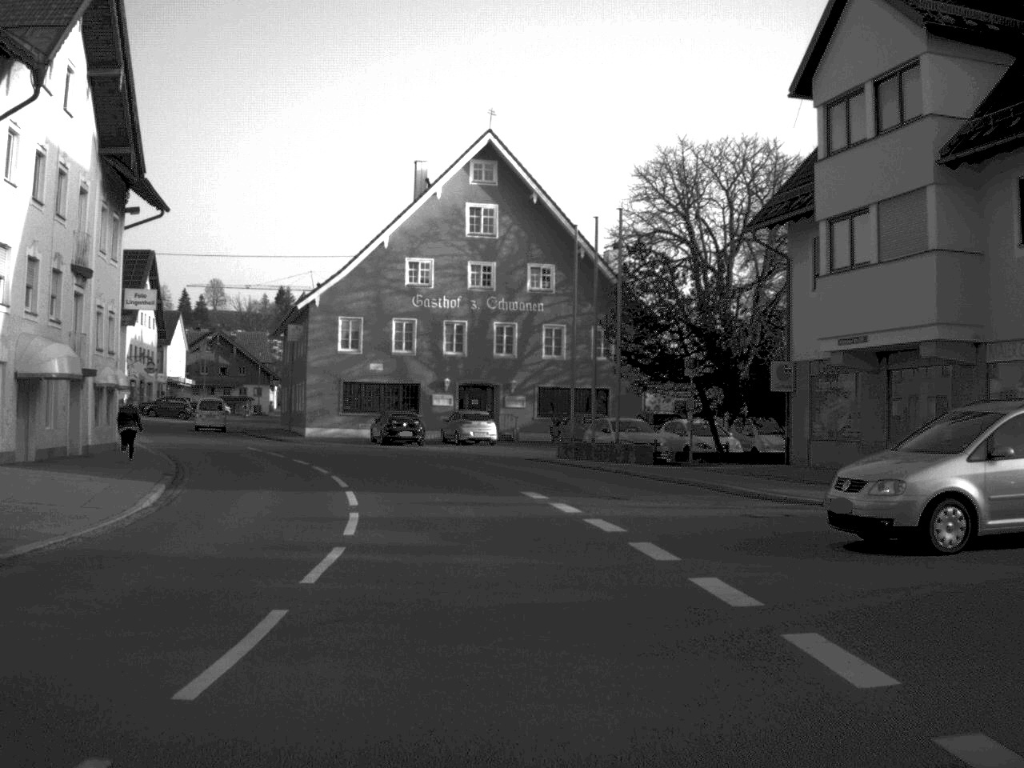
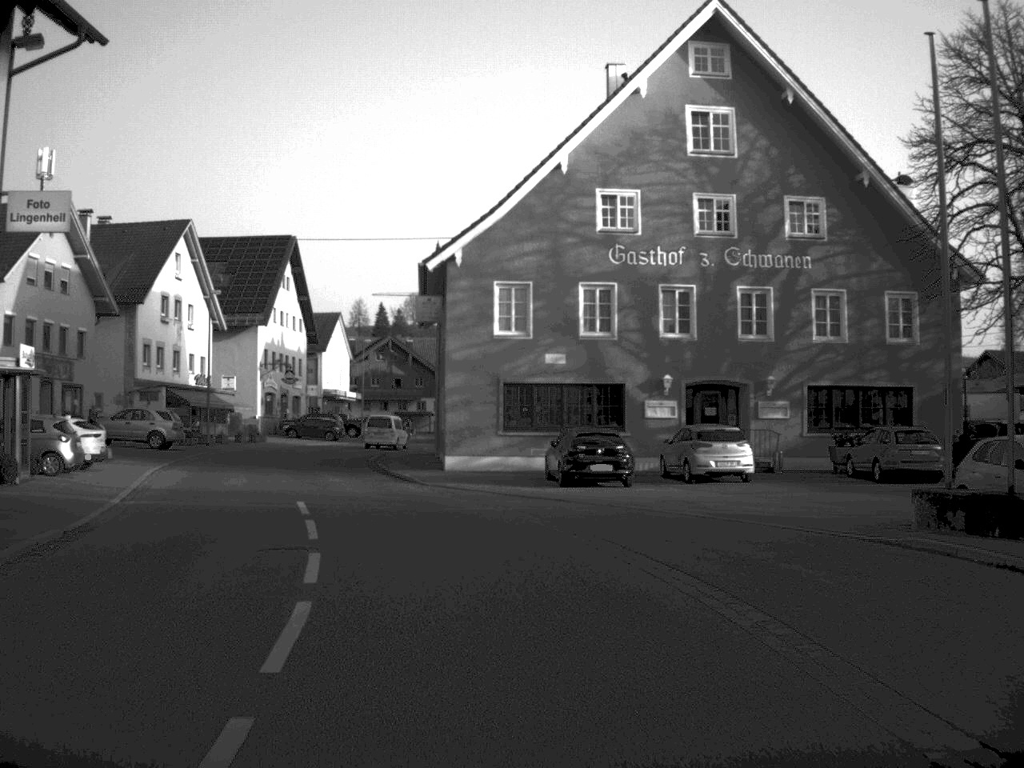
(-1.5, +21.9) m; -10°
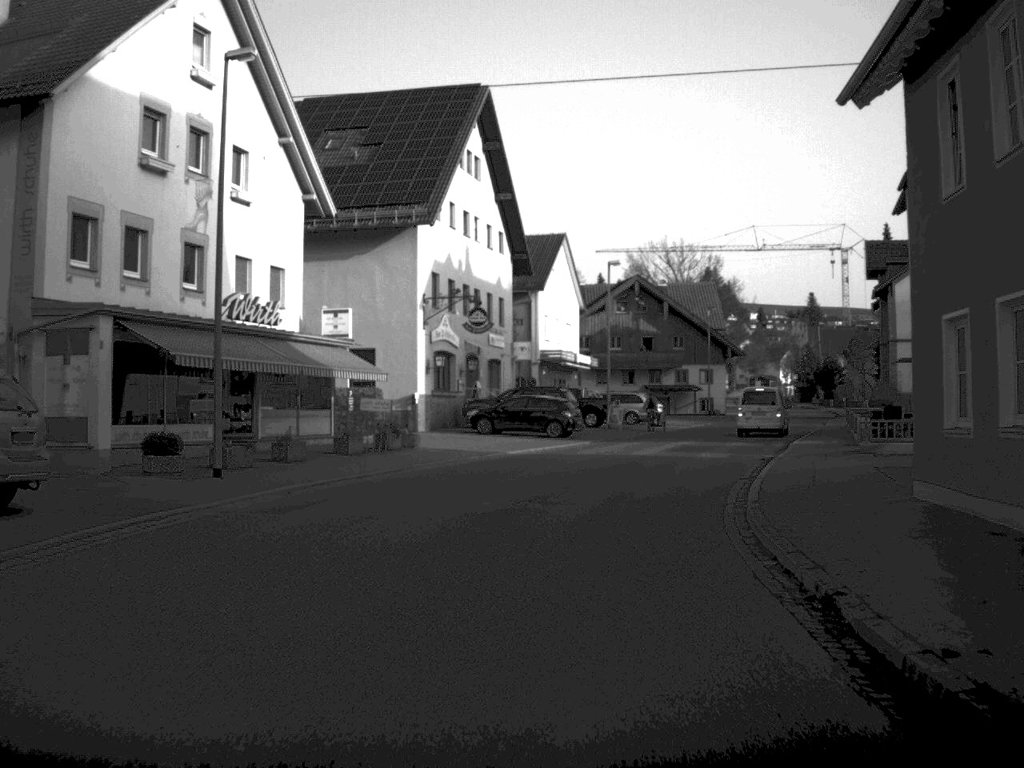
(-6.0, +40.0) m; -9°
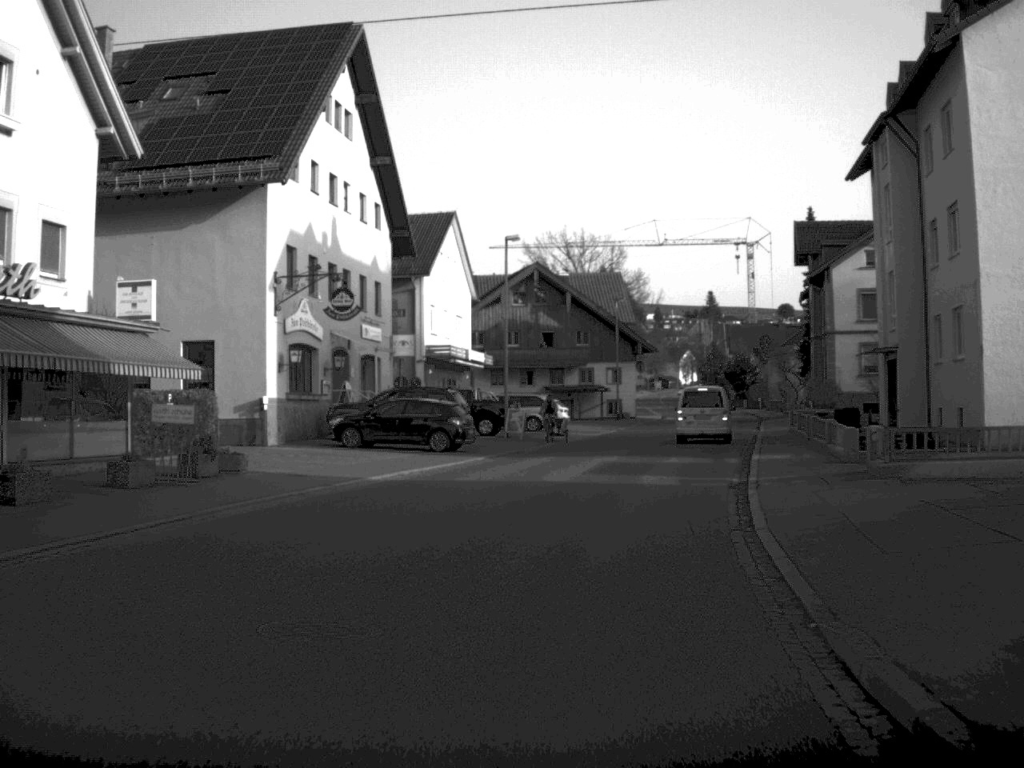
(+0.4, +9.7) m; +5°
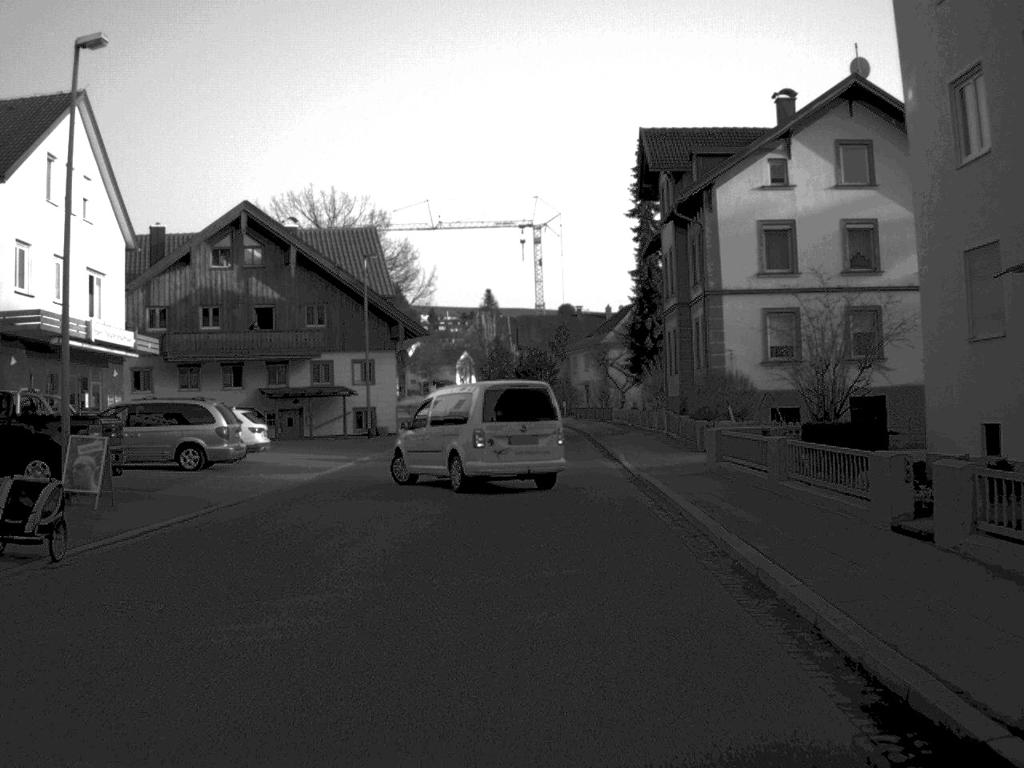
(+2.7, +27.0) m; +10°
